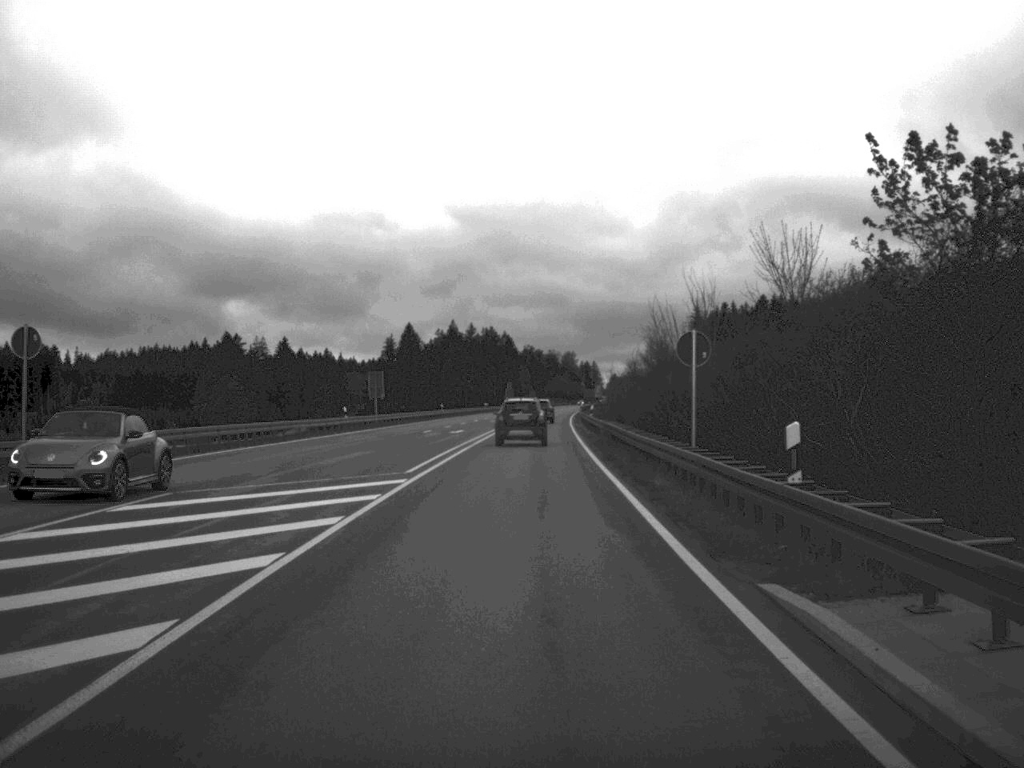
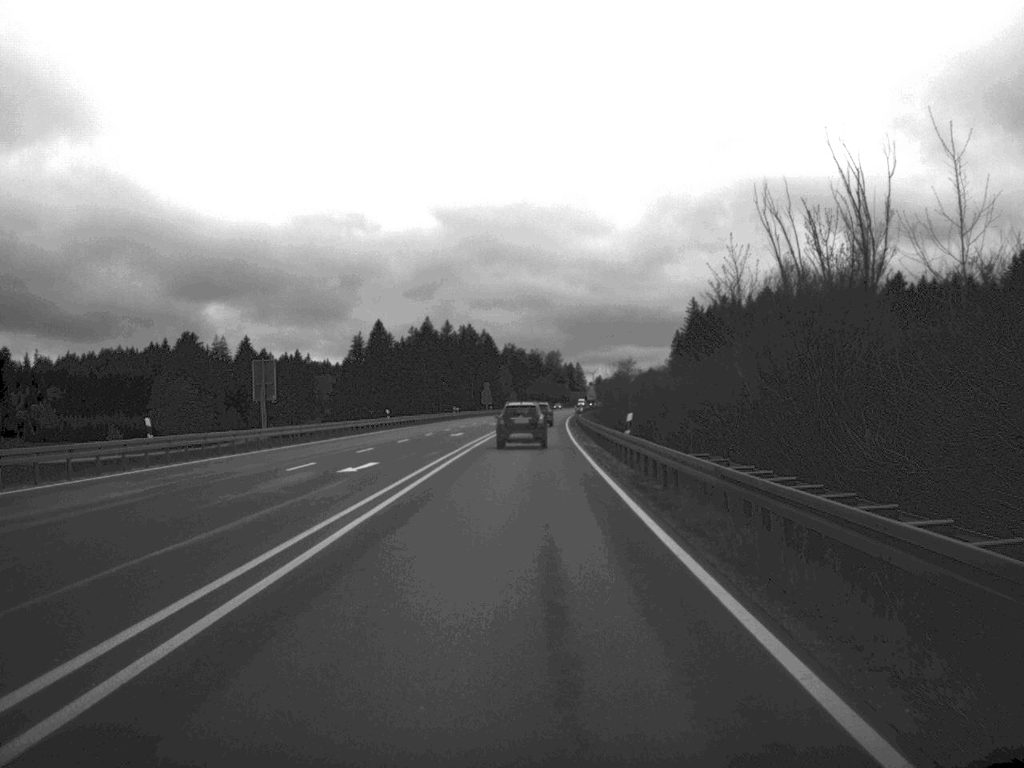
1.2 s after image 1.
(+0.2, +33.0) m; +1°
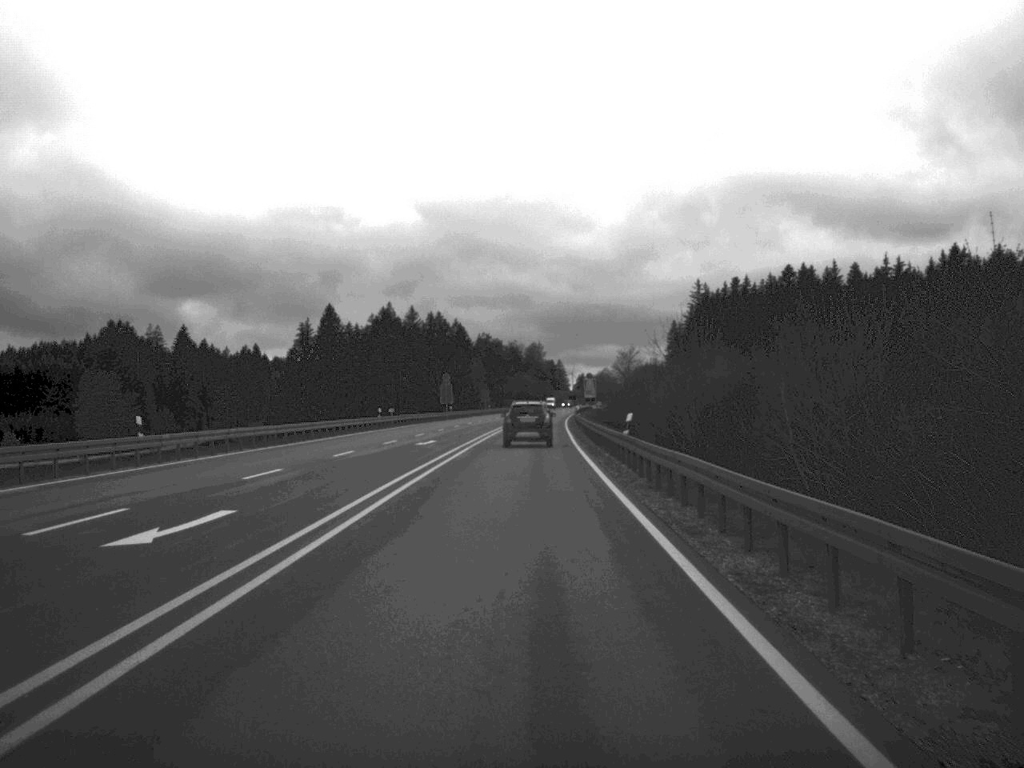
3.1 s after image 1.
(+0.4, +51.9) m; +1°
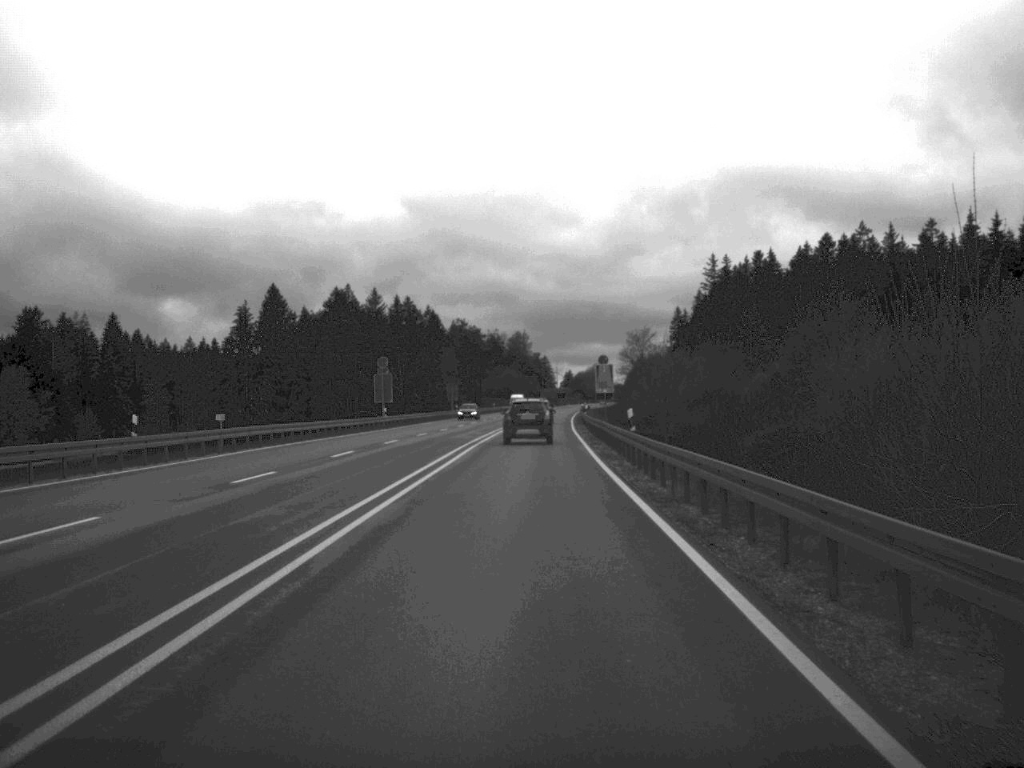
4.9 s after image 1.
(+0.3, +49.2) m; +1°
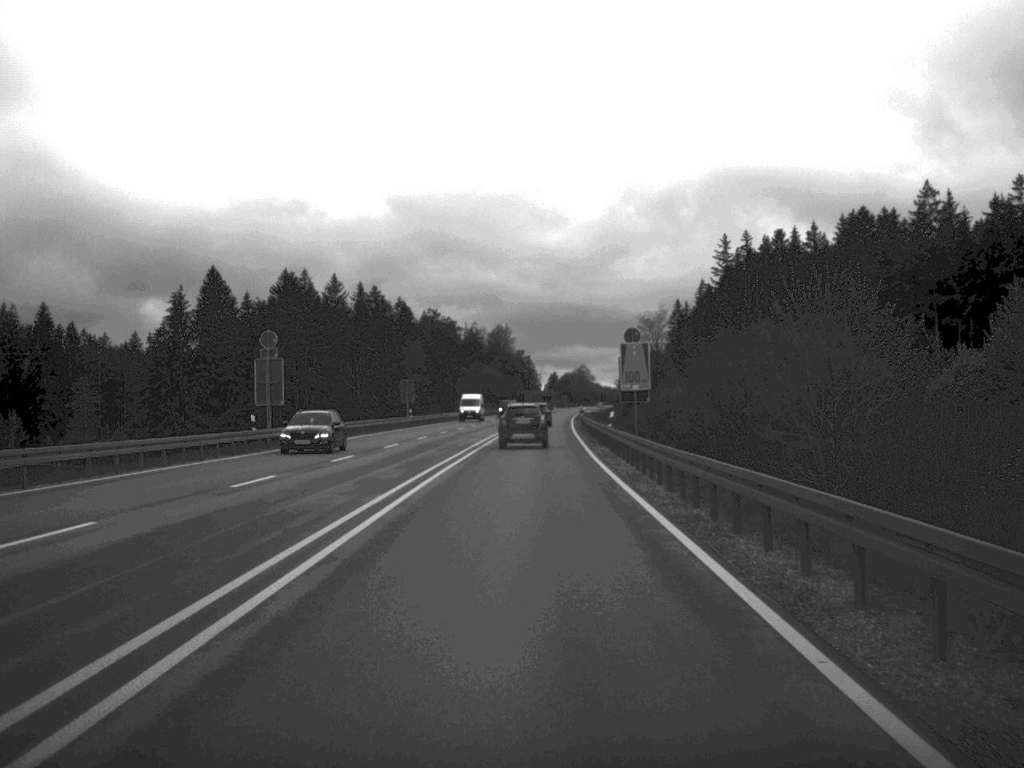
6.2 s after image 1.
(+0.2, +36.0) m; +1°
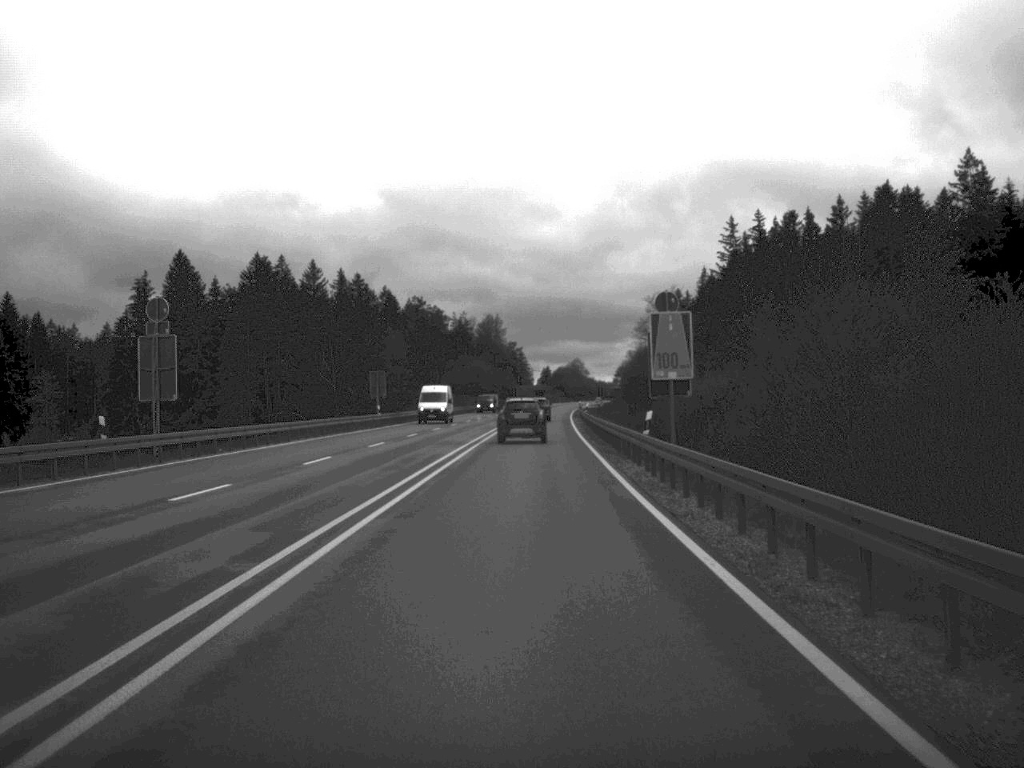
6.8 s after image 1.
(0.0, +16.1) m; 0°
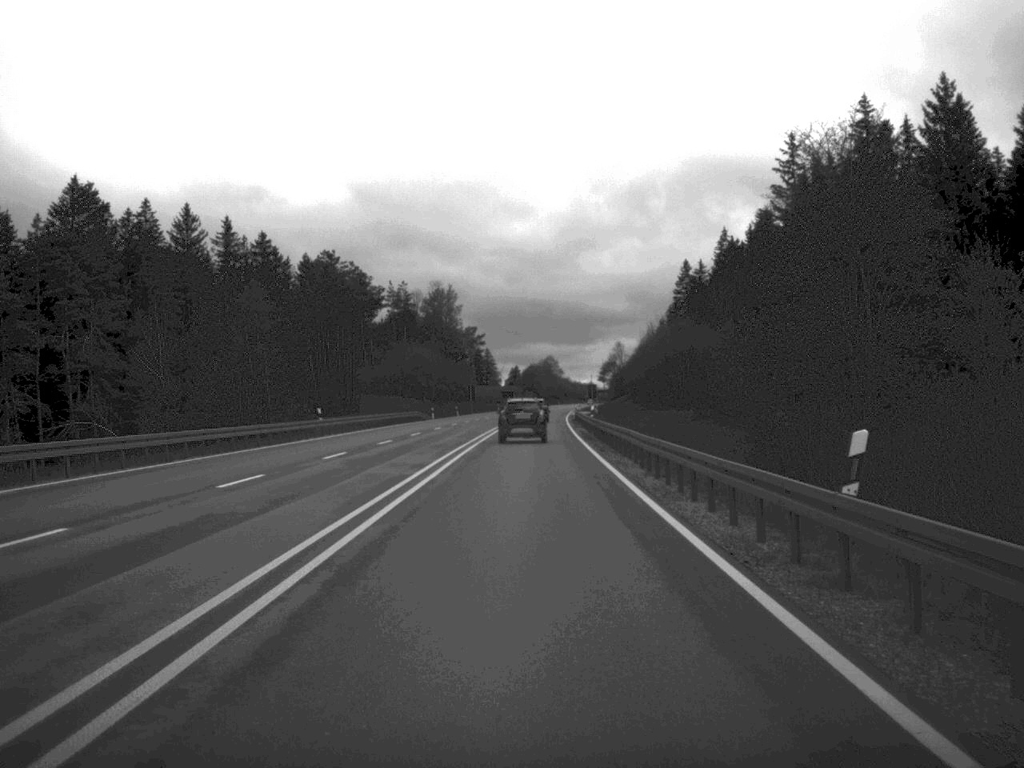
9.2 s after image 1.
(+0.7, +68.1) m; +1°
